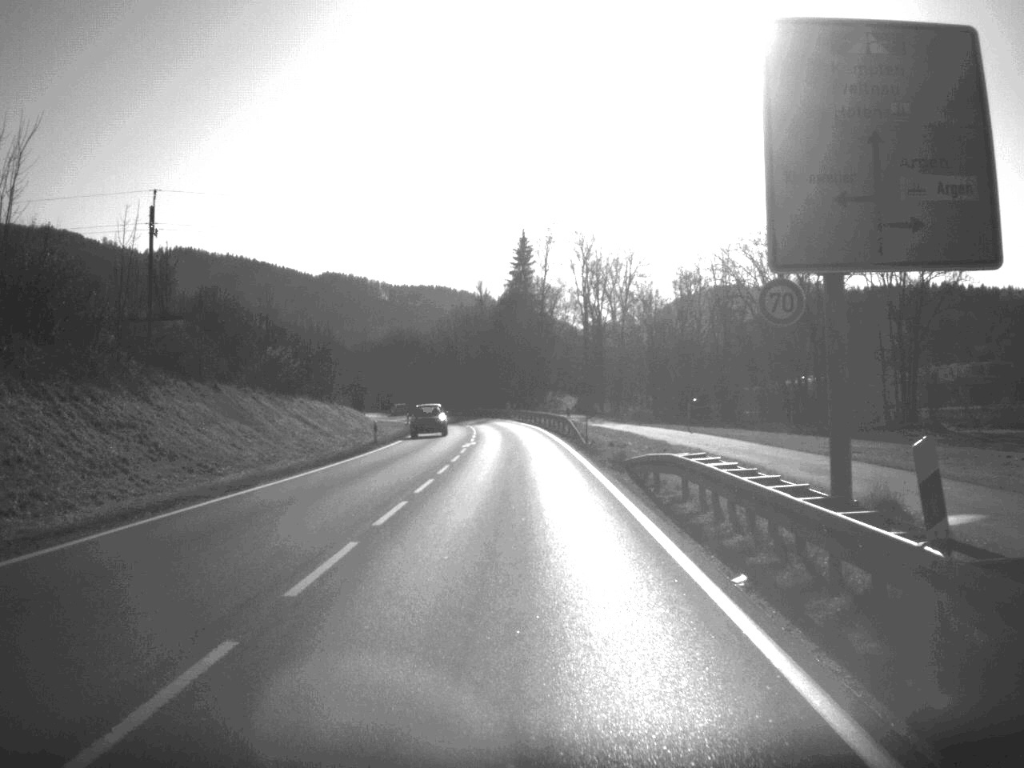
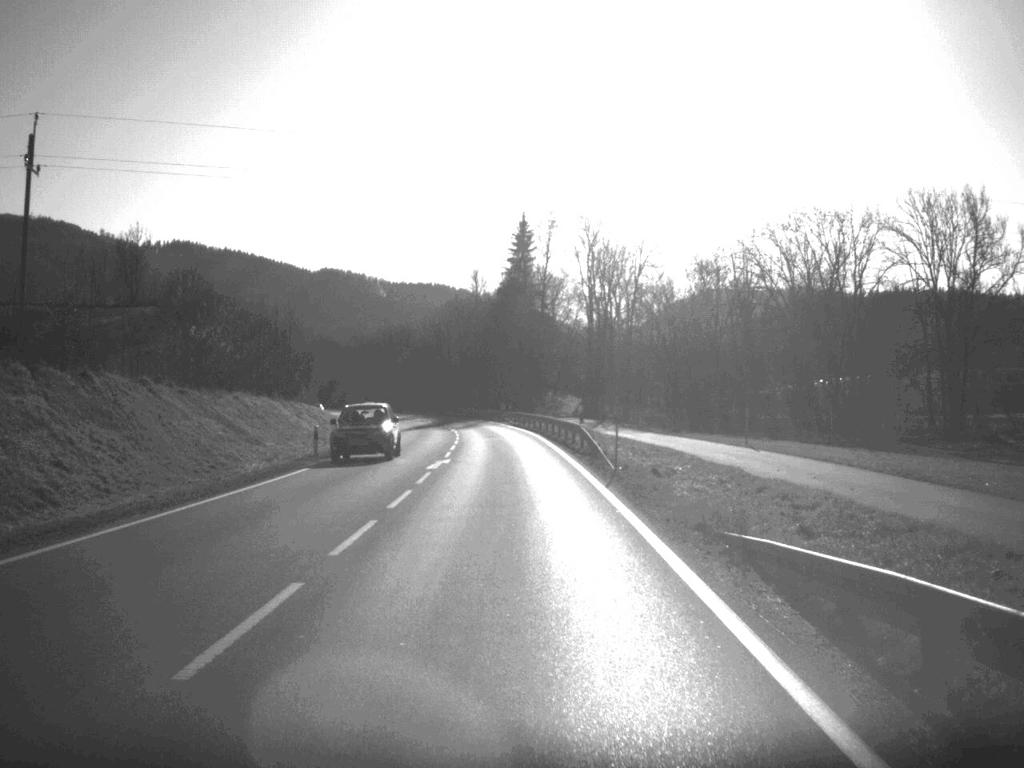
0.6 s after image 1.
(0.0, +15.1) m; 0°
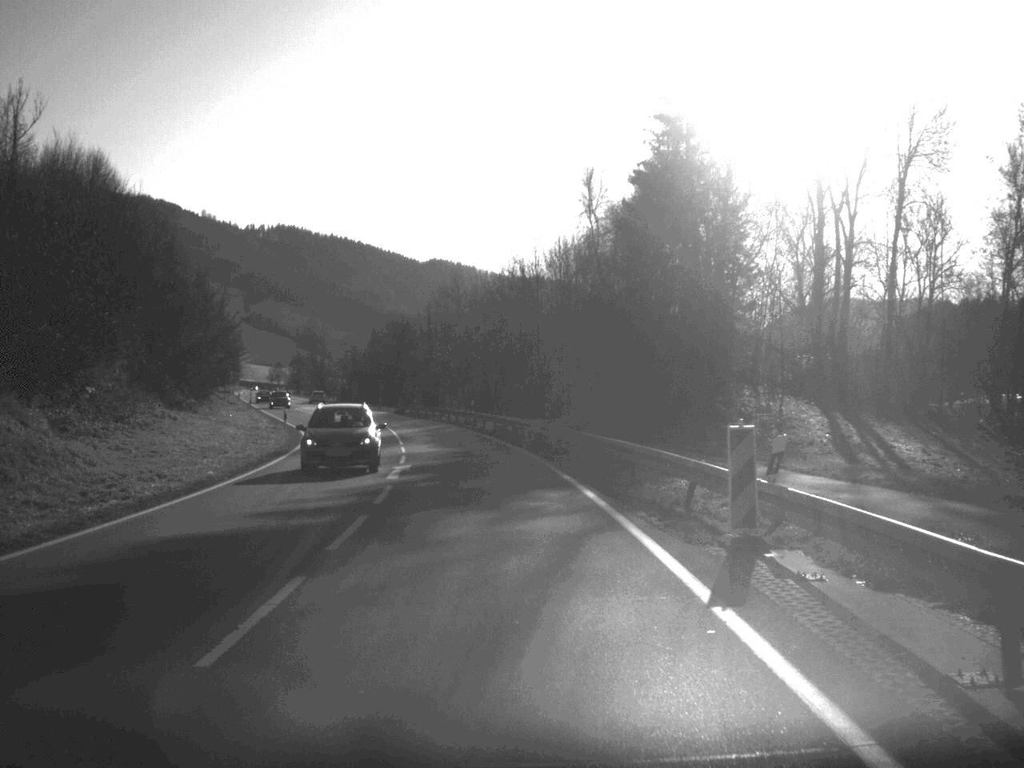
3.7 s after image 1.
(-2.7, +77.0) m; -5°
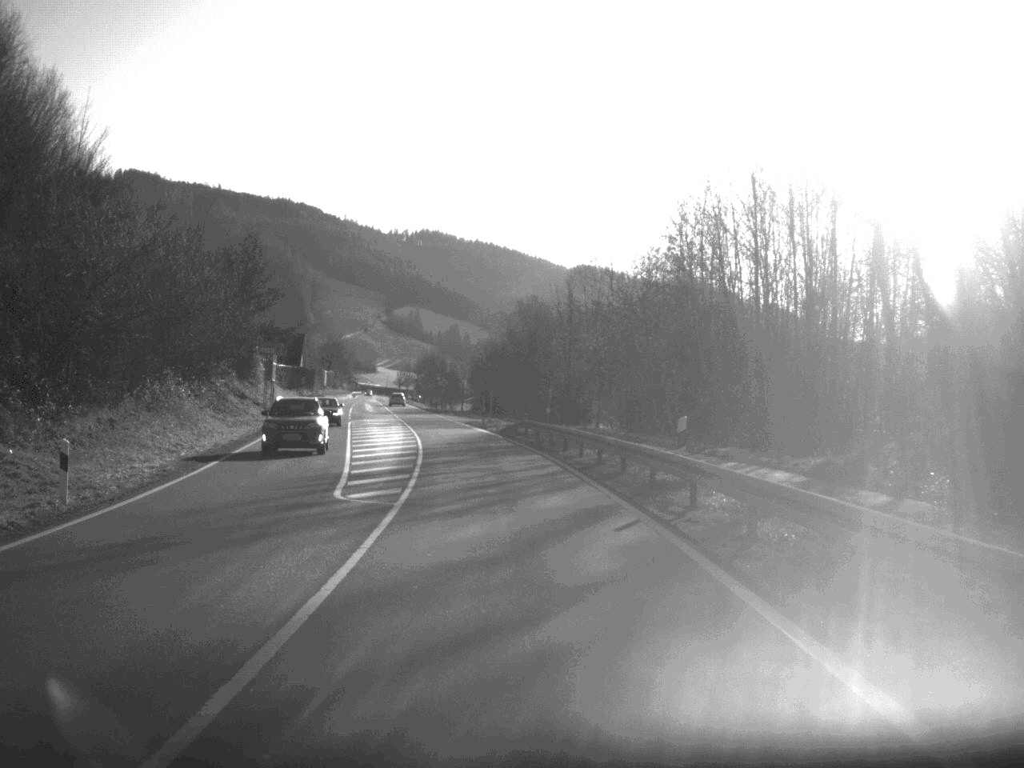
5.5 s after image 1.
(-2.7, +44.2) m; -7°
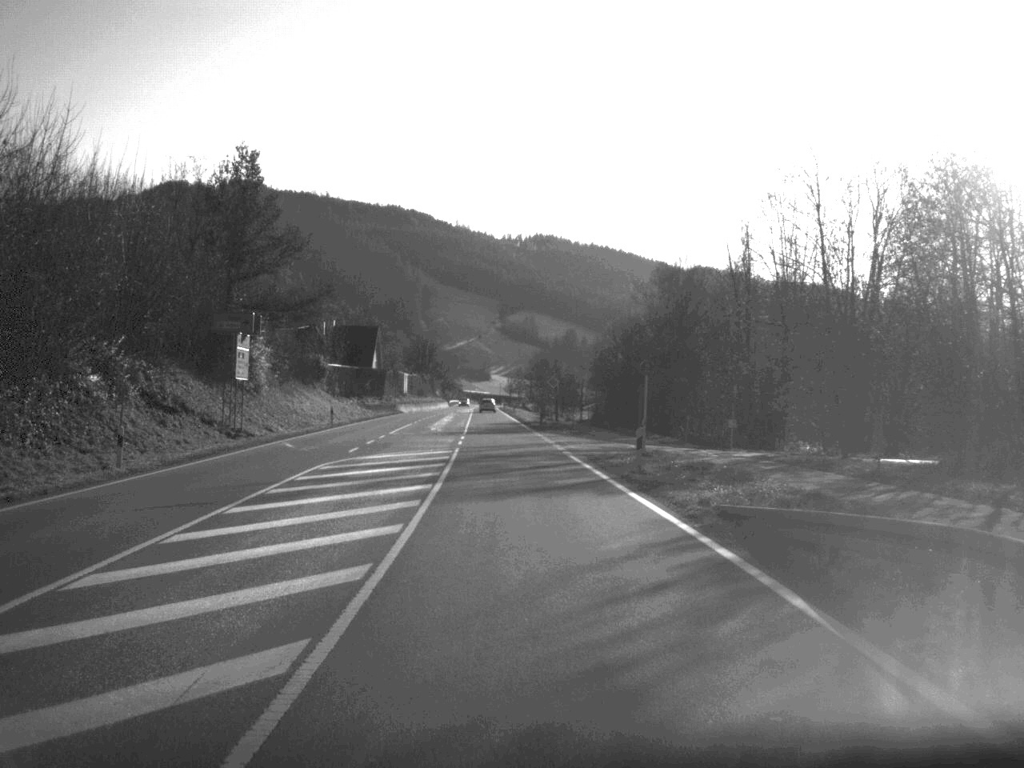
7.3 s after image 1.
(-2.1, +41.6) m; -5°
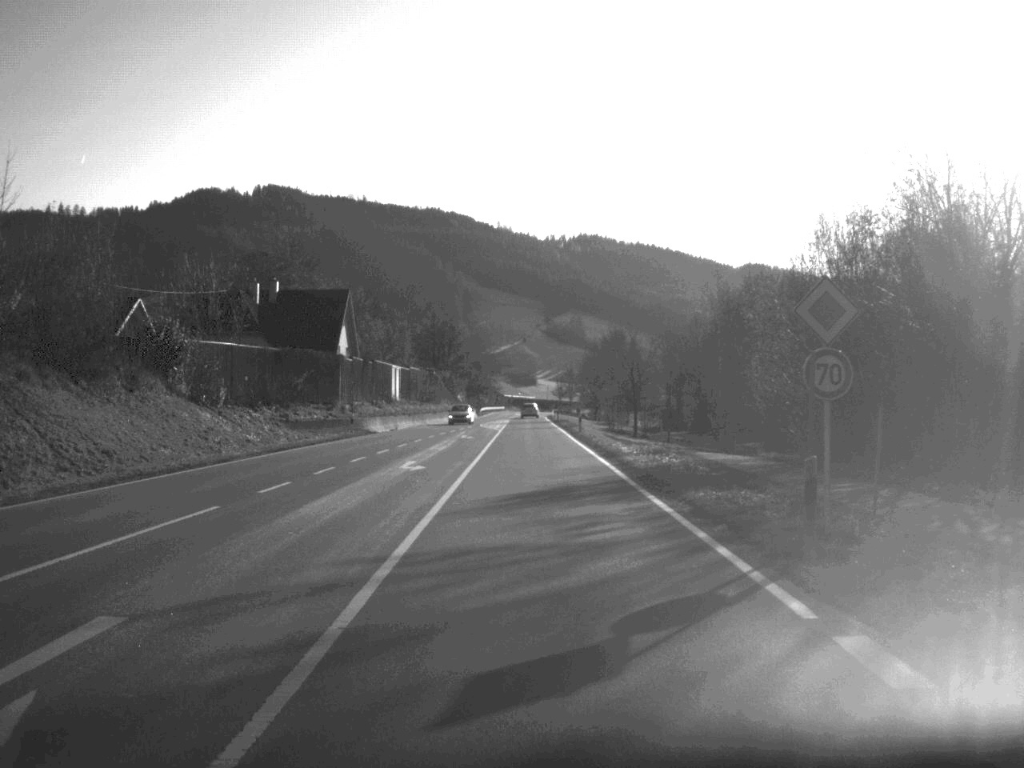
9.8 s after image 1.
(-1.4, +58.4) m; -2°
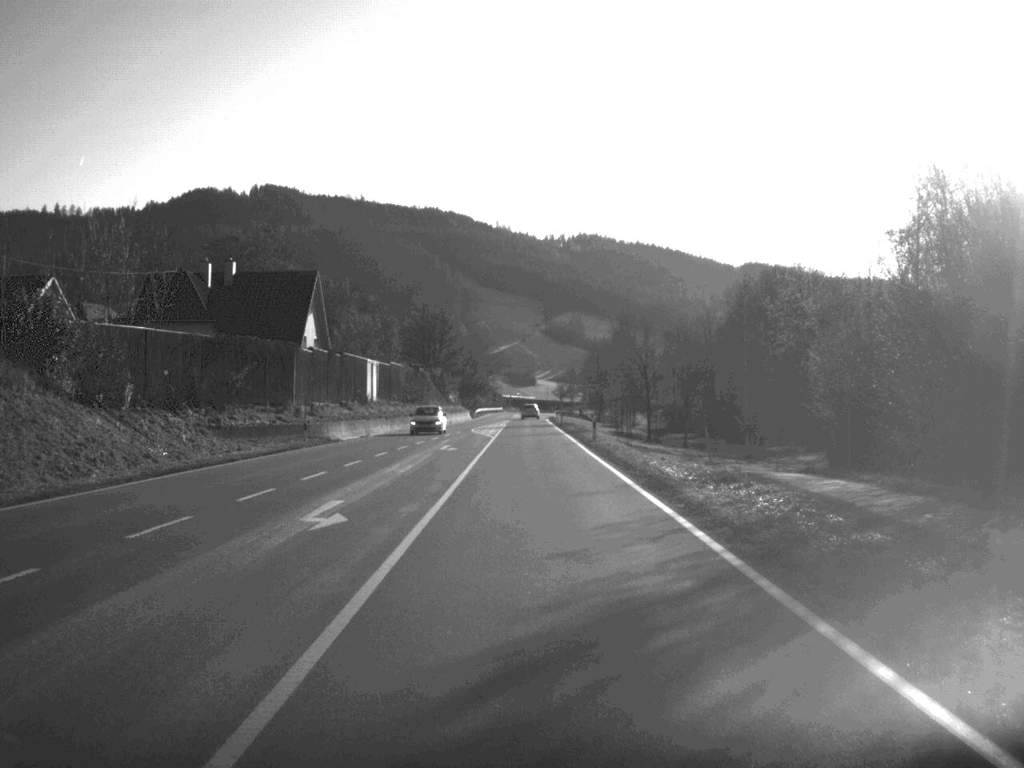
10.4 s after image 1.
(0.0, +13.6) m; 0°
